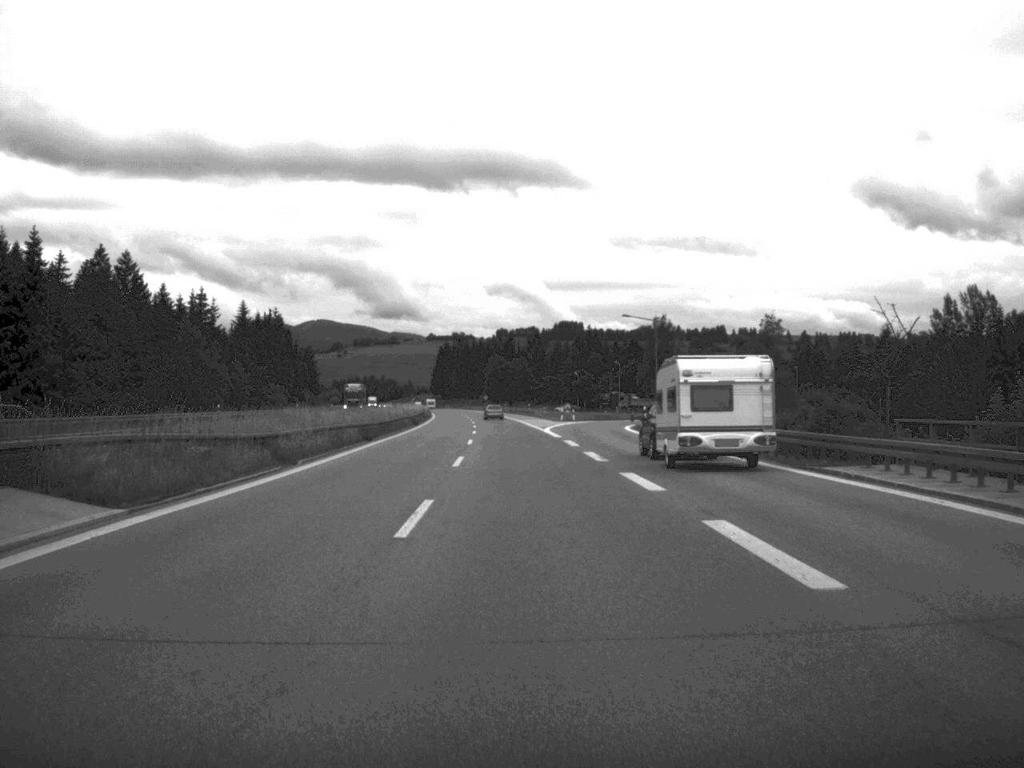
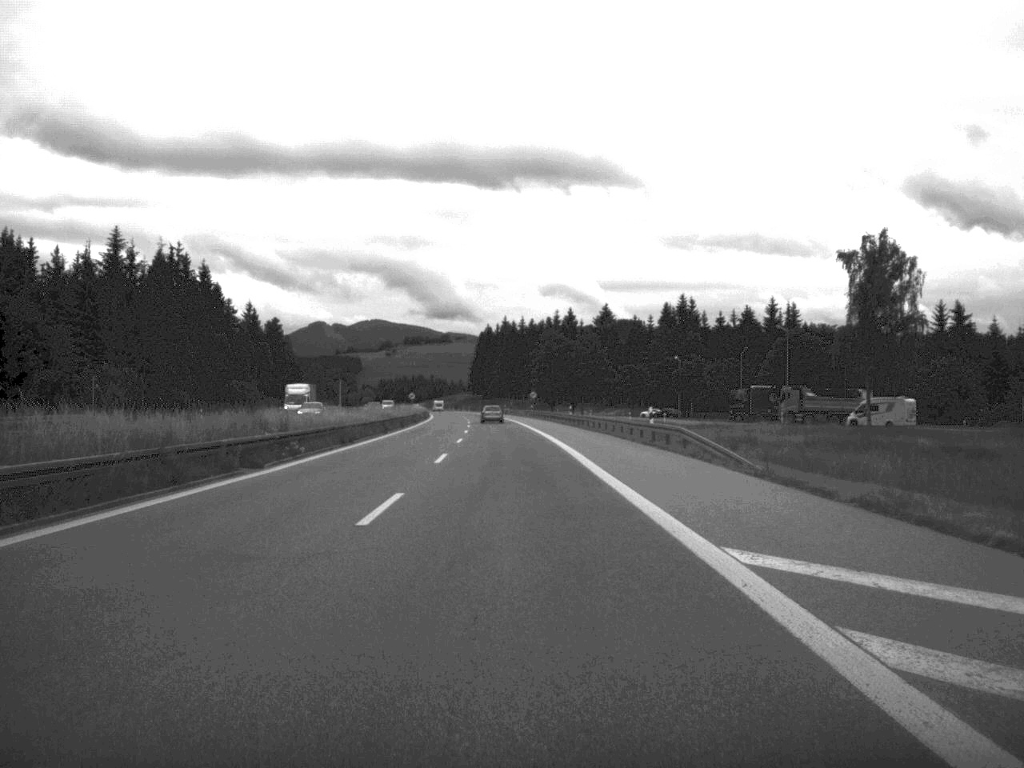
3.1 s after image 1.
(-2.2, +101.9) m; -3°
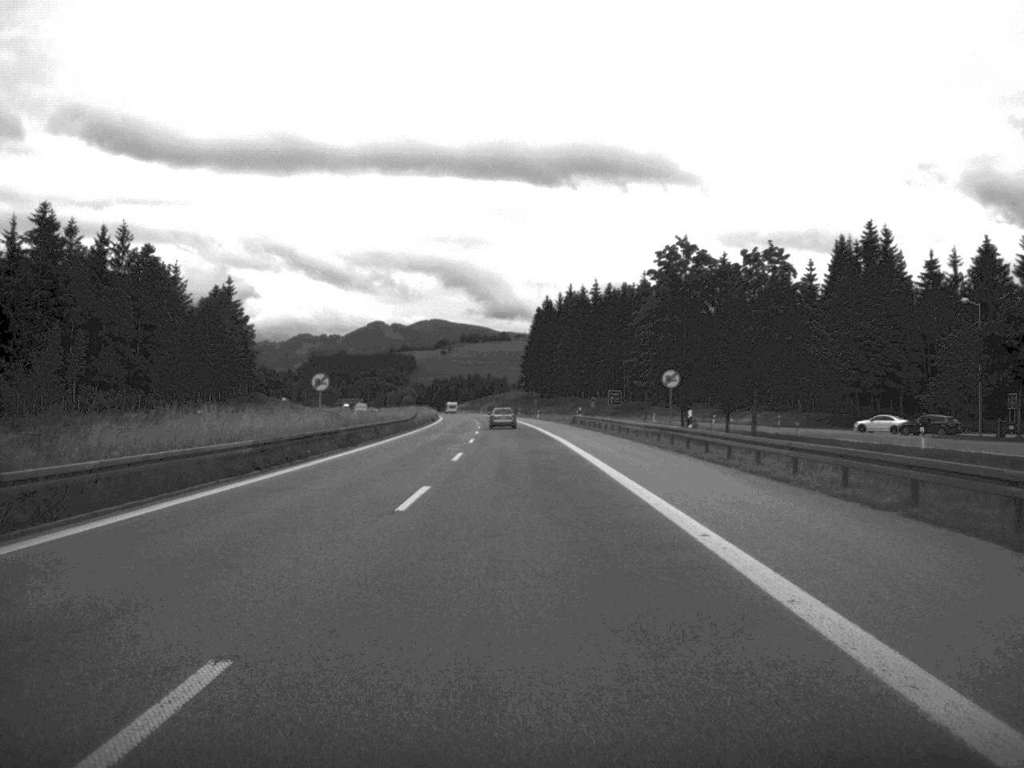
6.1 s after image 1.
(-2.7, +100.9) m; -3°
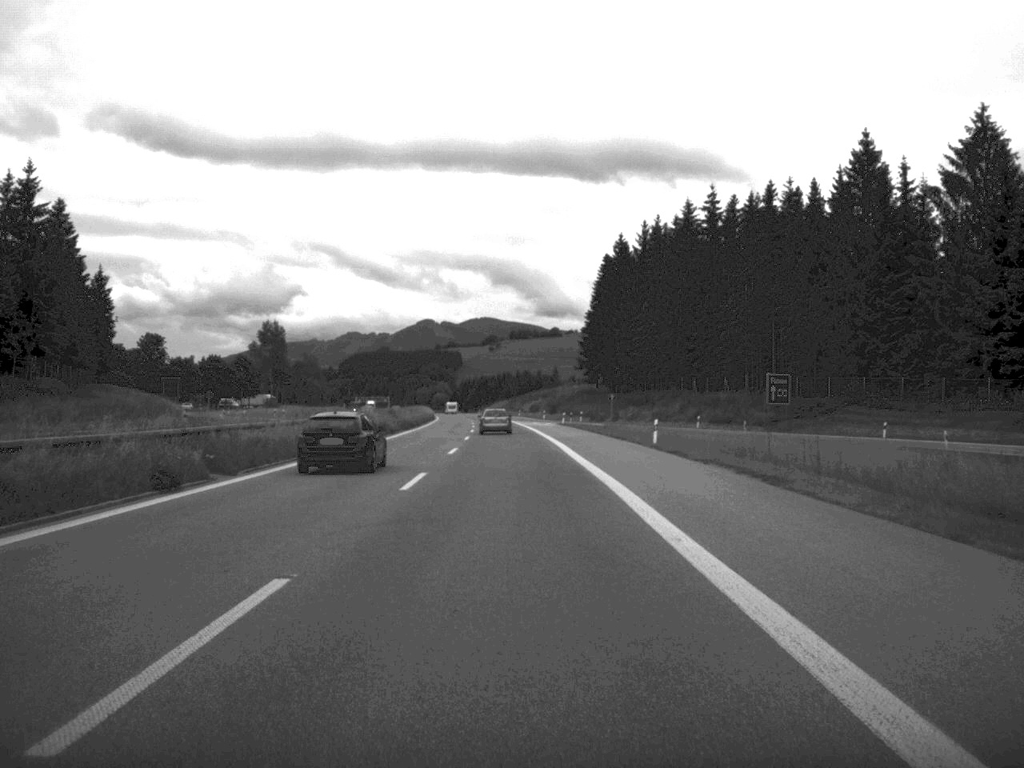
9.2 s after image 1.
(-1.6, +100.2) m; -2°
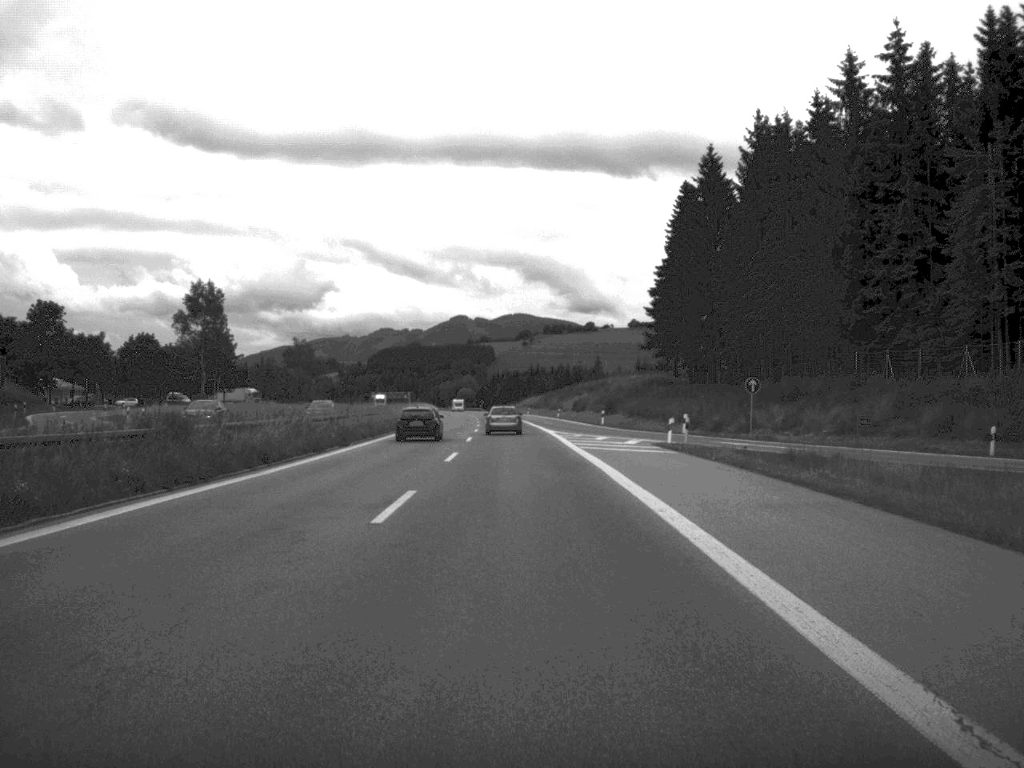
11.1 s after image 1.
(-0.9, +59.8) m; -2°
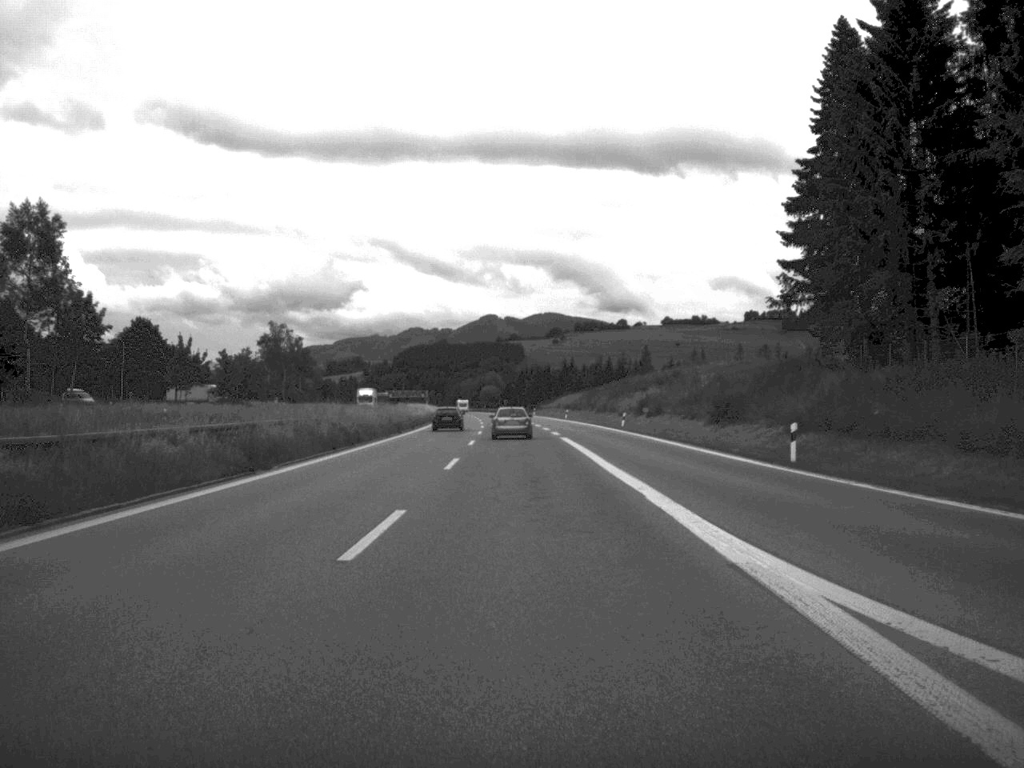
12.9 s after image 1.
(-0.6, +56.9) m; -1°
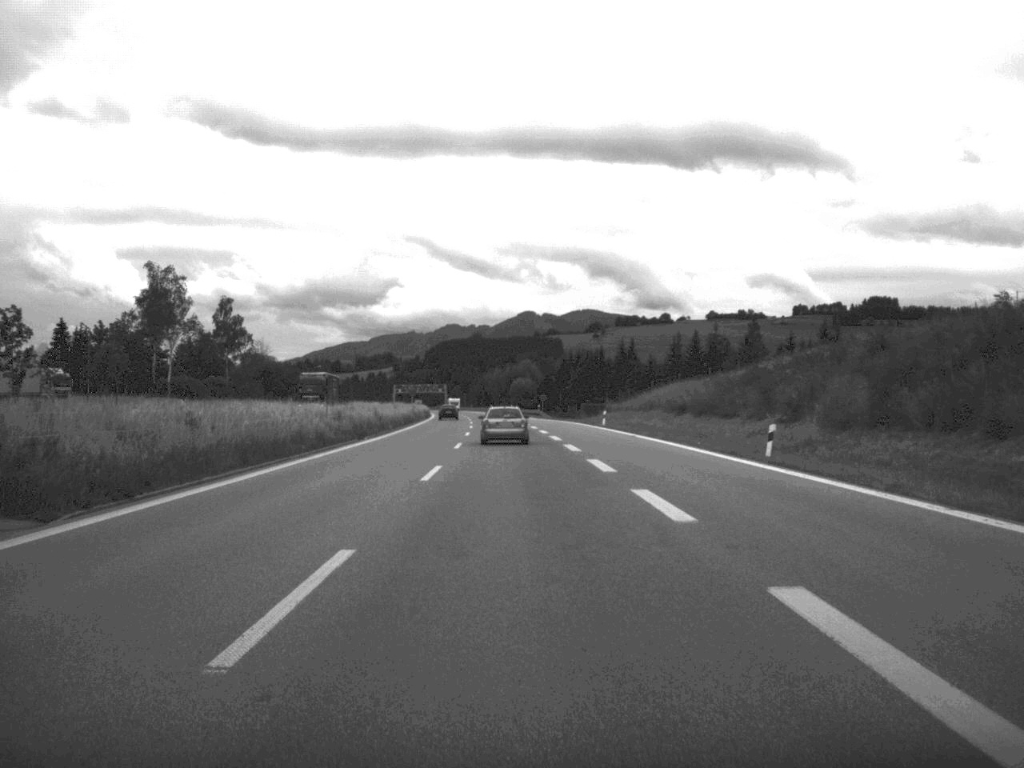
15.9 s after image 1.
(-1.4, +93.4) m; -2°
